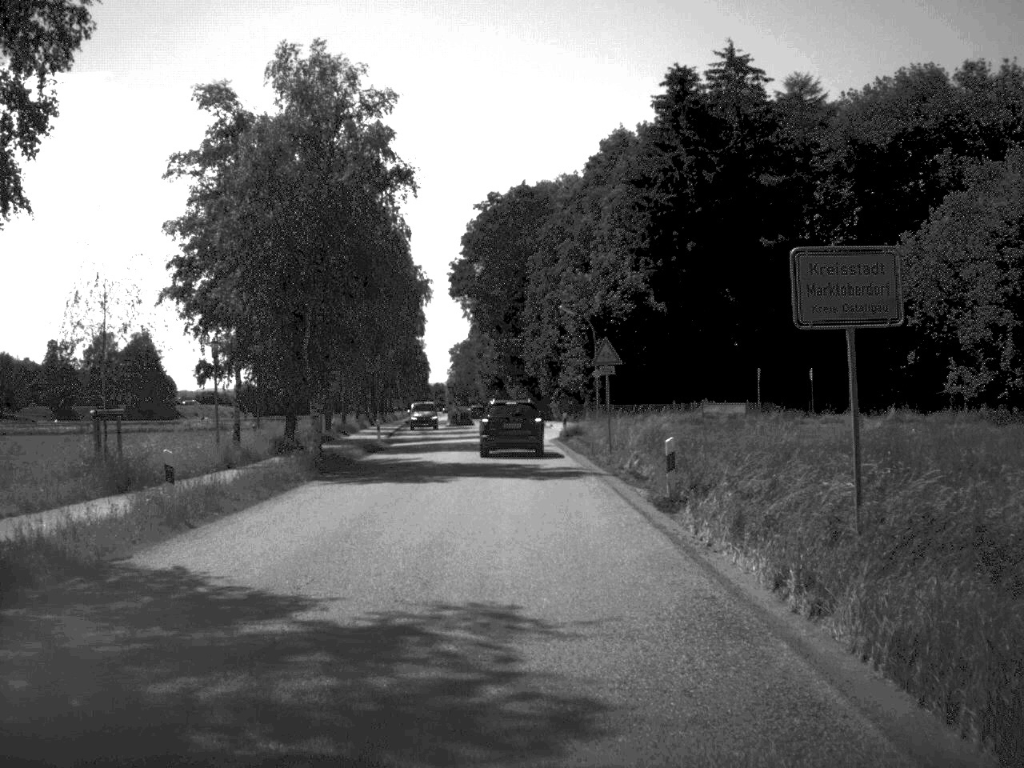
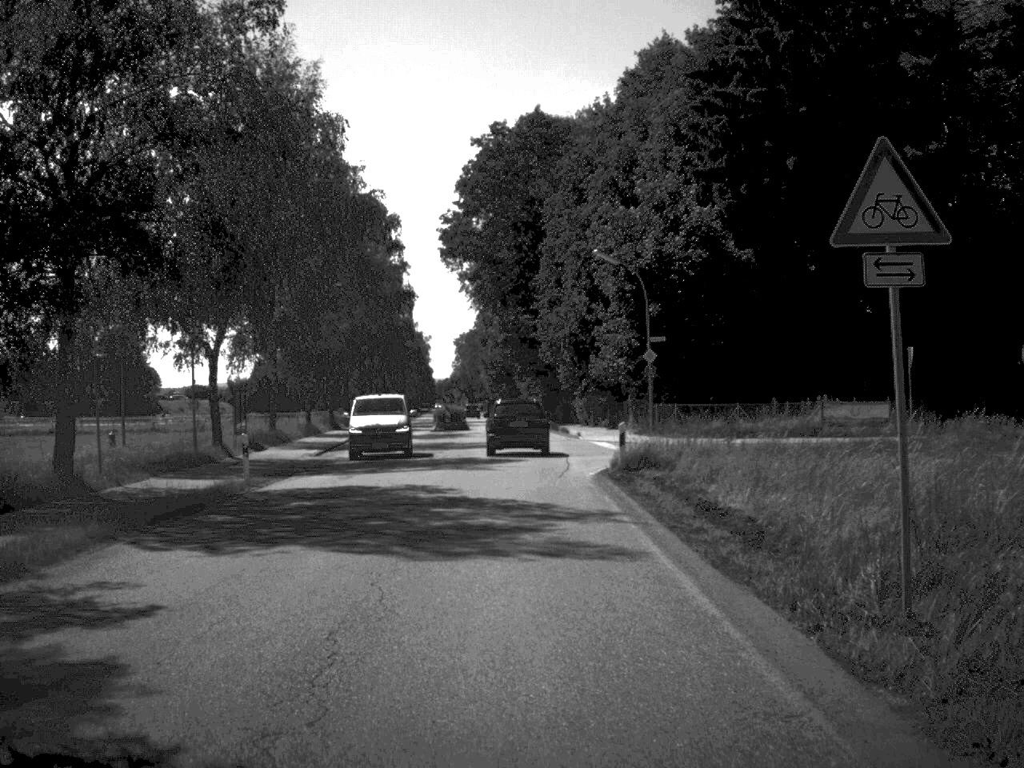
(-0.1, +26.6) m; -1°
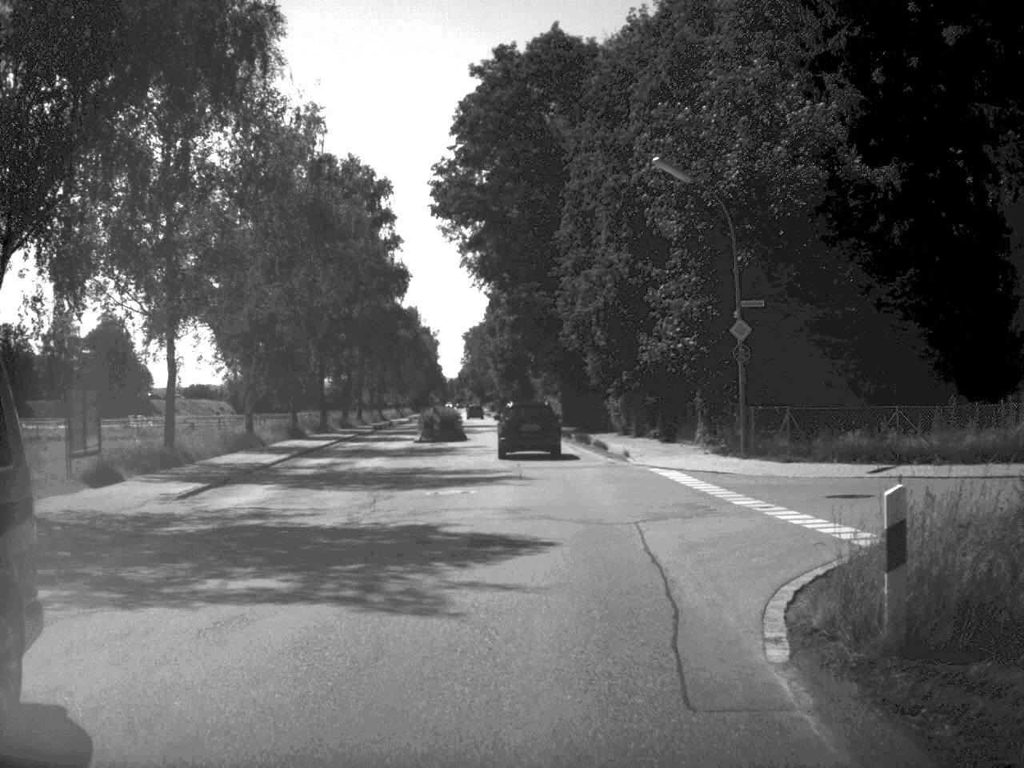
(-0.1, +18.5) m; -1°
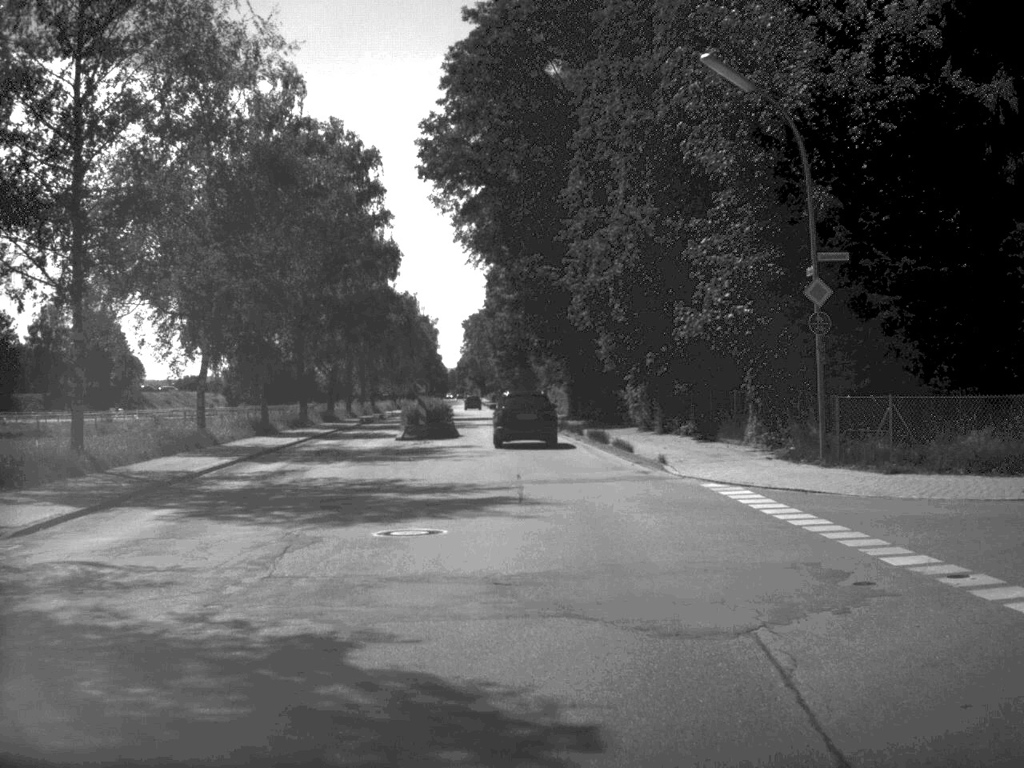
(0.0, +8.3) m; 0°
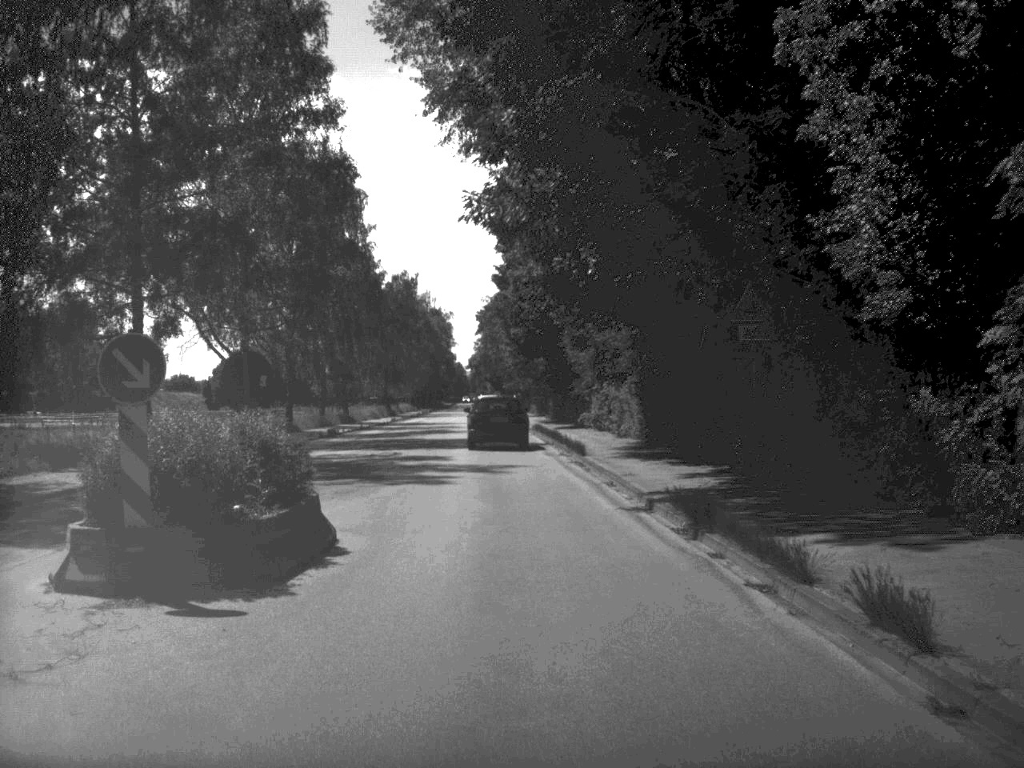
(-0.3, +34.5) m; -1°
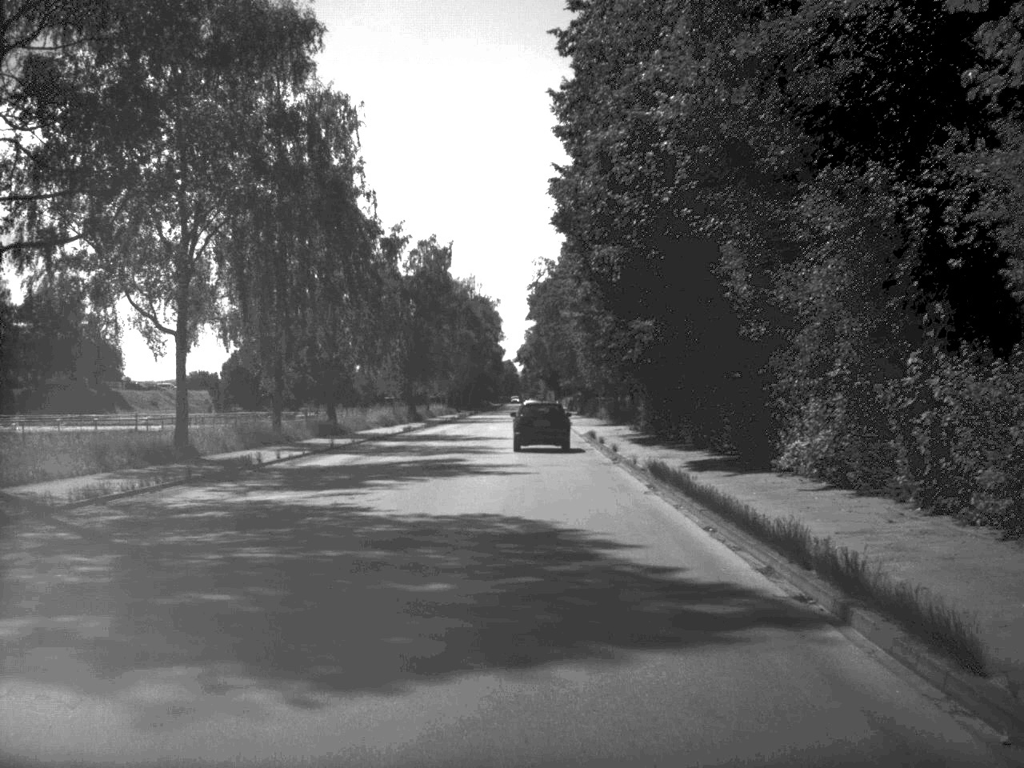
(-0.9, +31.3) m; -3°
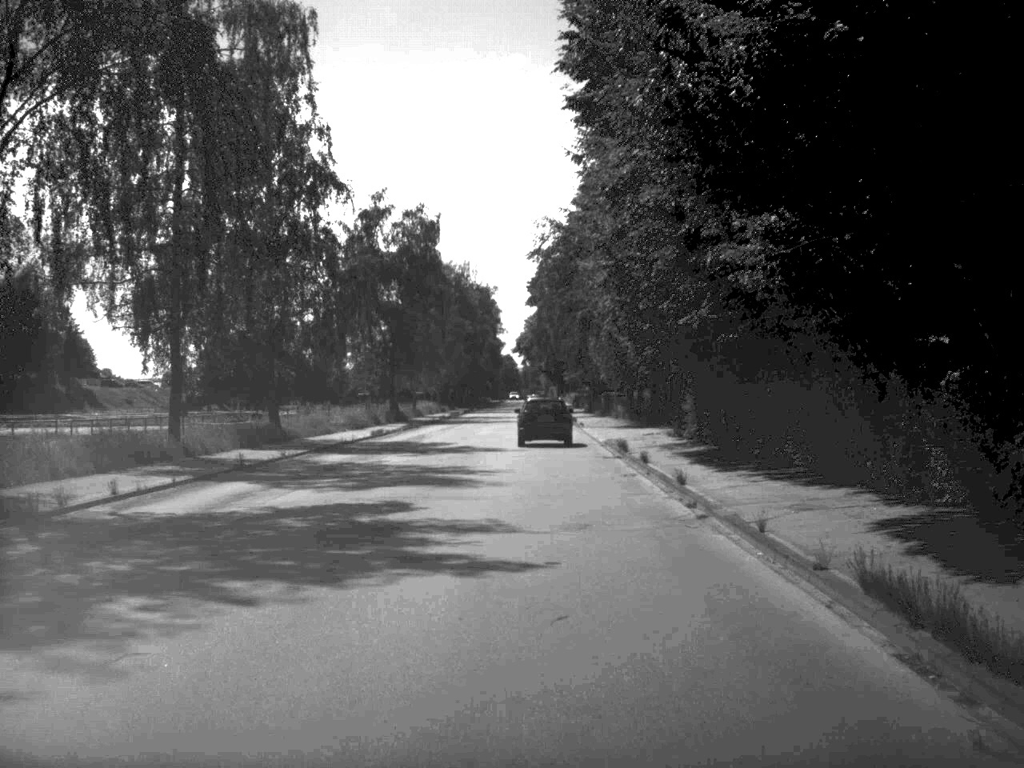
(0.0, +15.6) m; 0°
